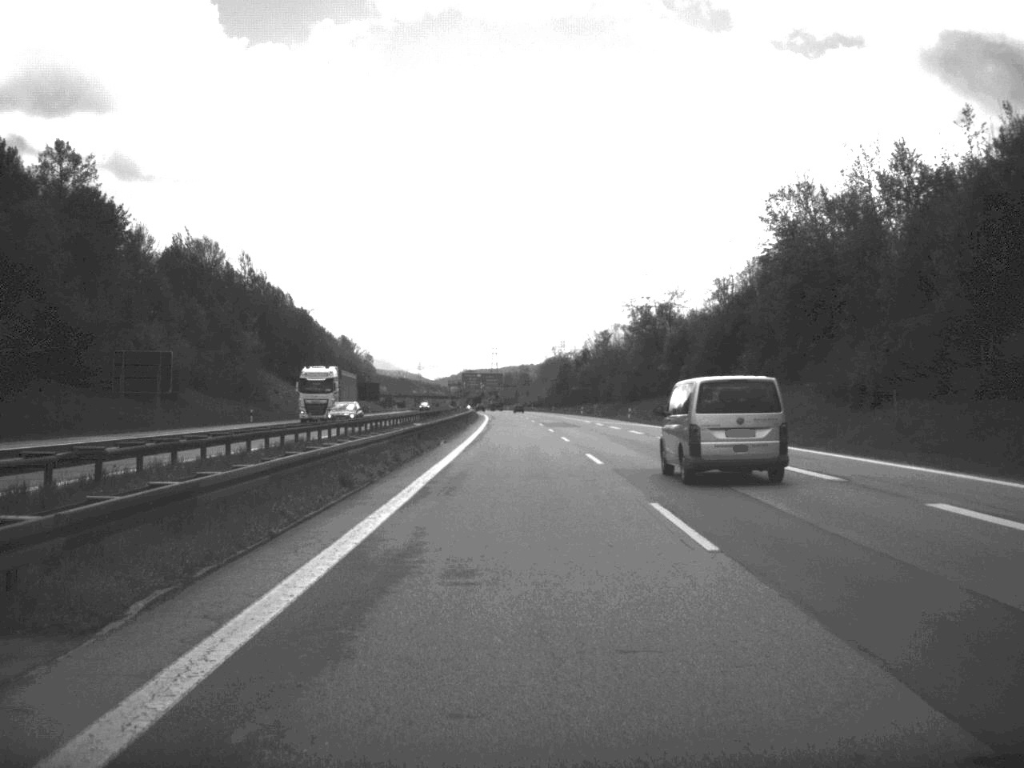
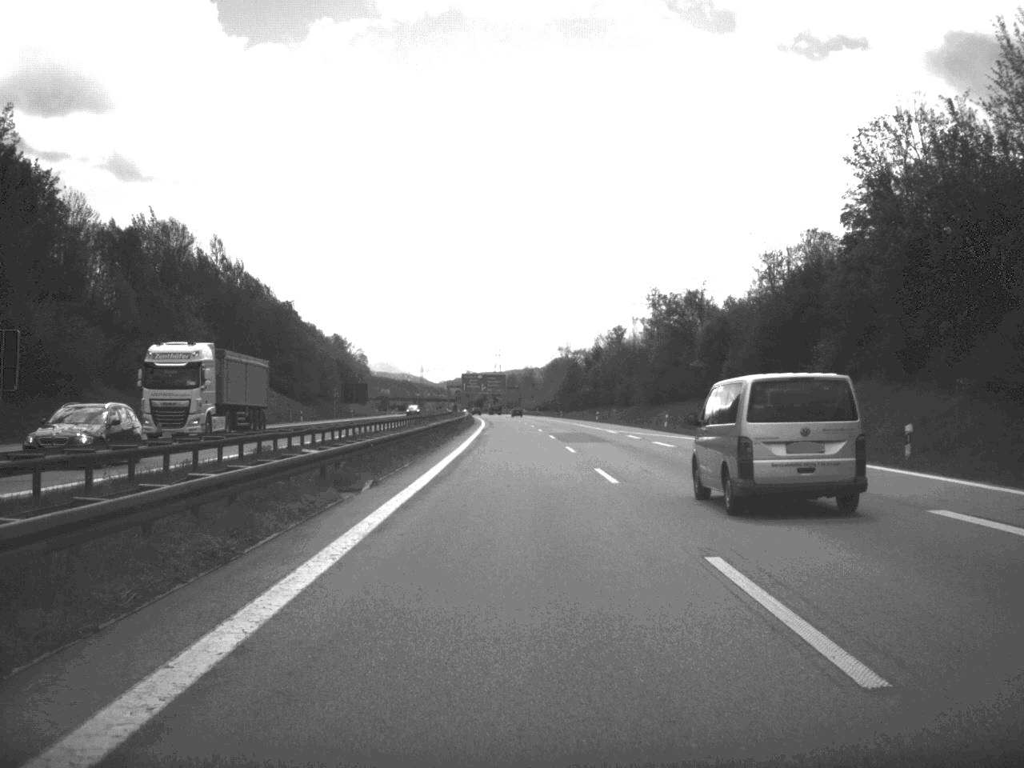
(-0.1, +23.9) m; 0°
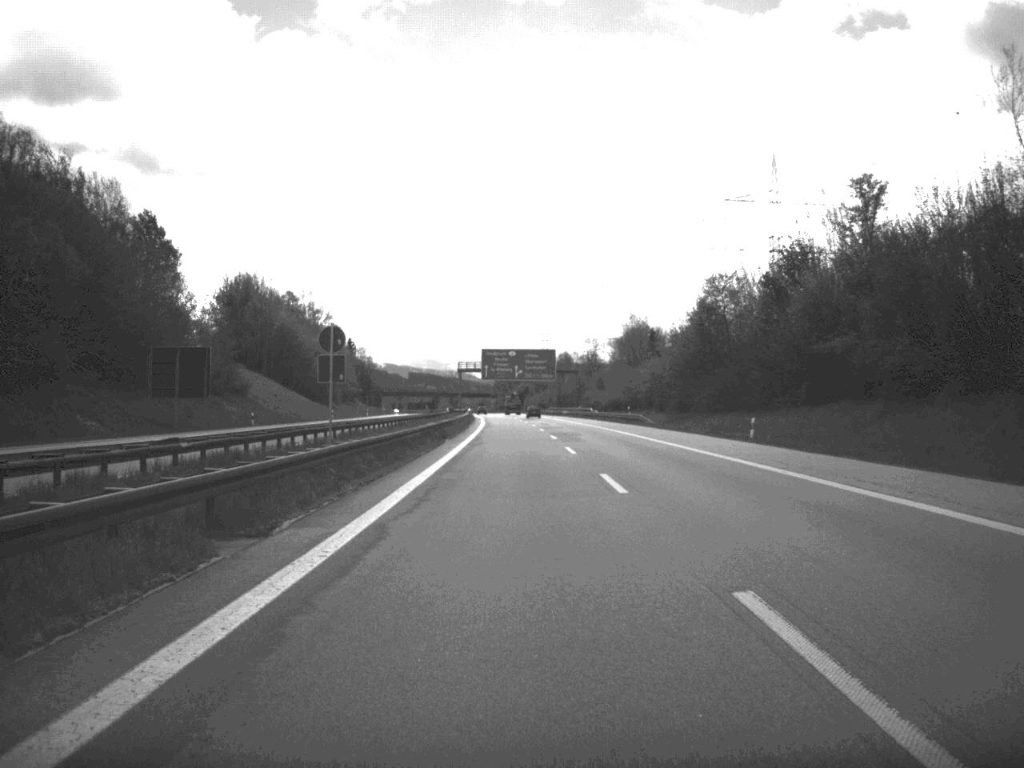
(-2.4, +126.9) m; -2°
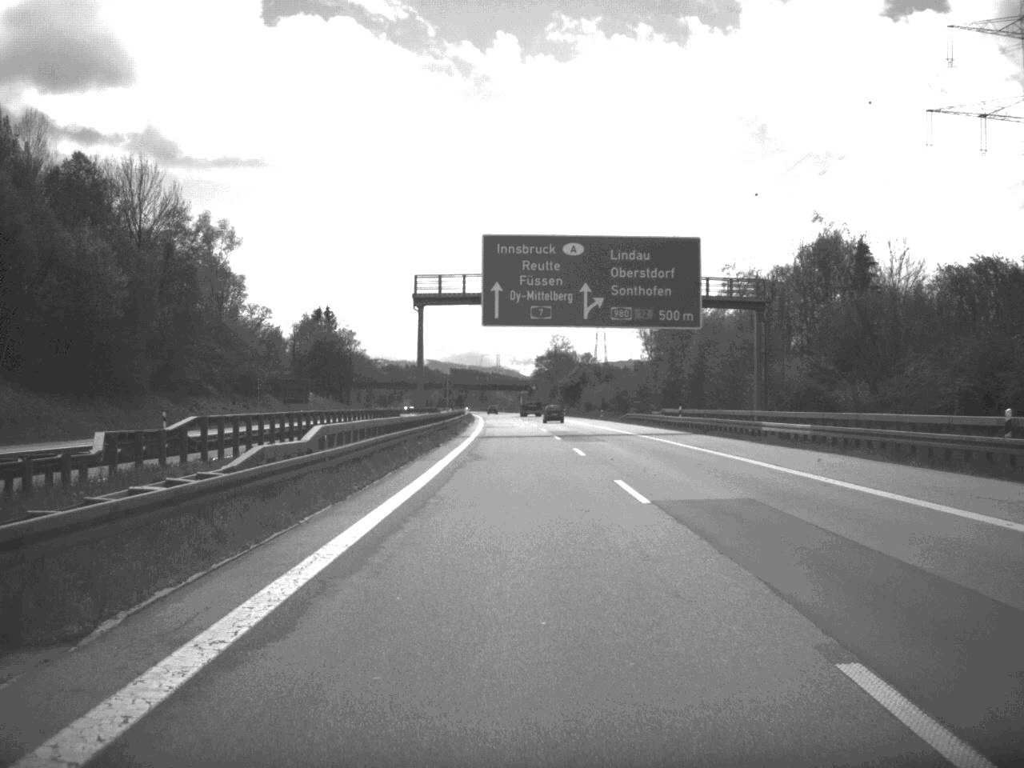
(-2.4, +126.2) m; -2°
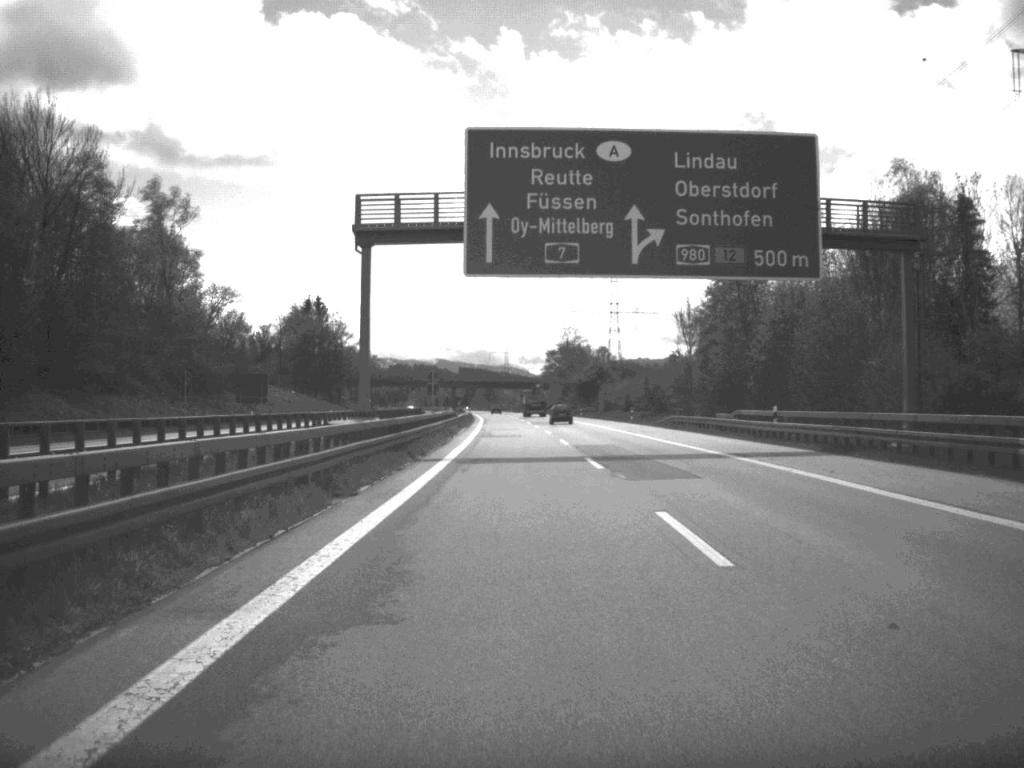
(-0.1, +25.3) m; 0°
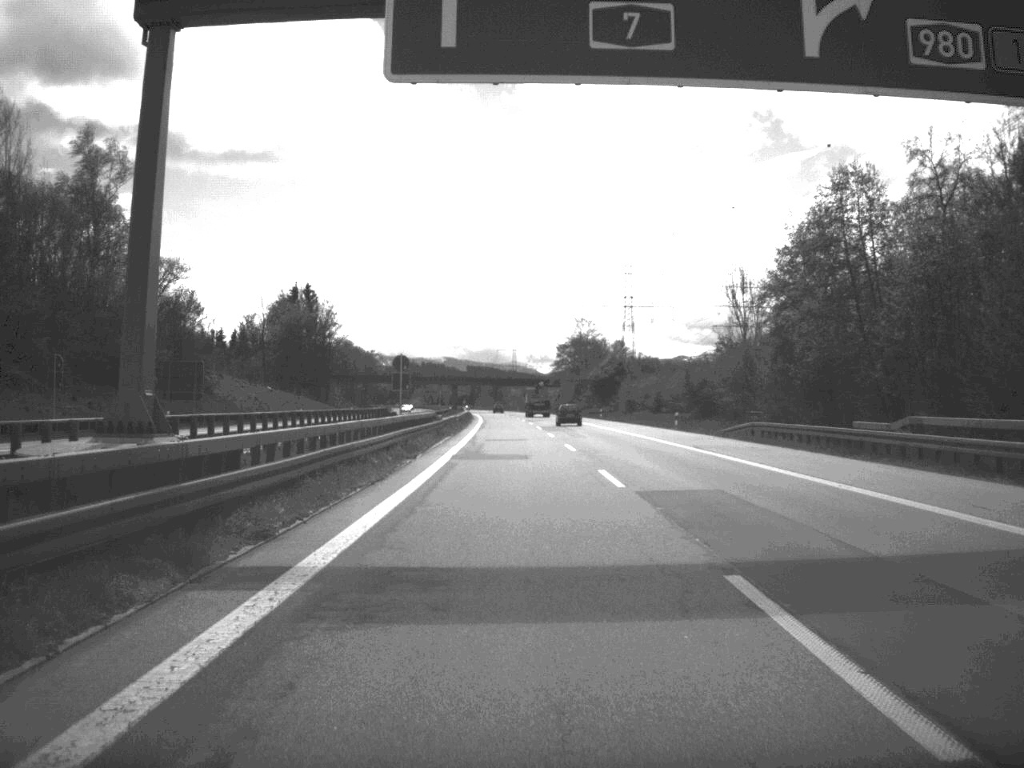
(-0.1, +24.2) m; 0°
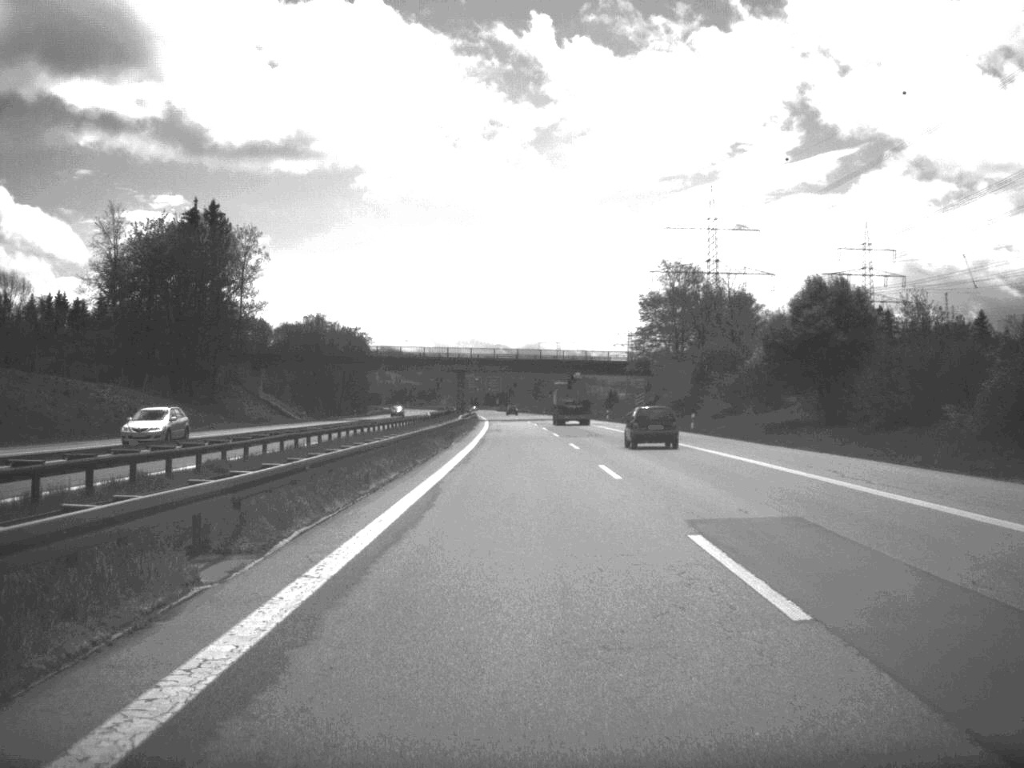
(-1.9, +102.9) m; -2°
